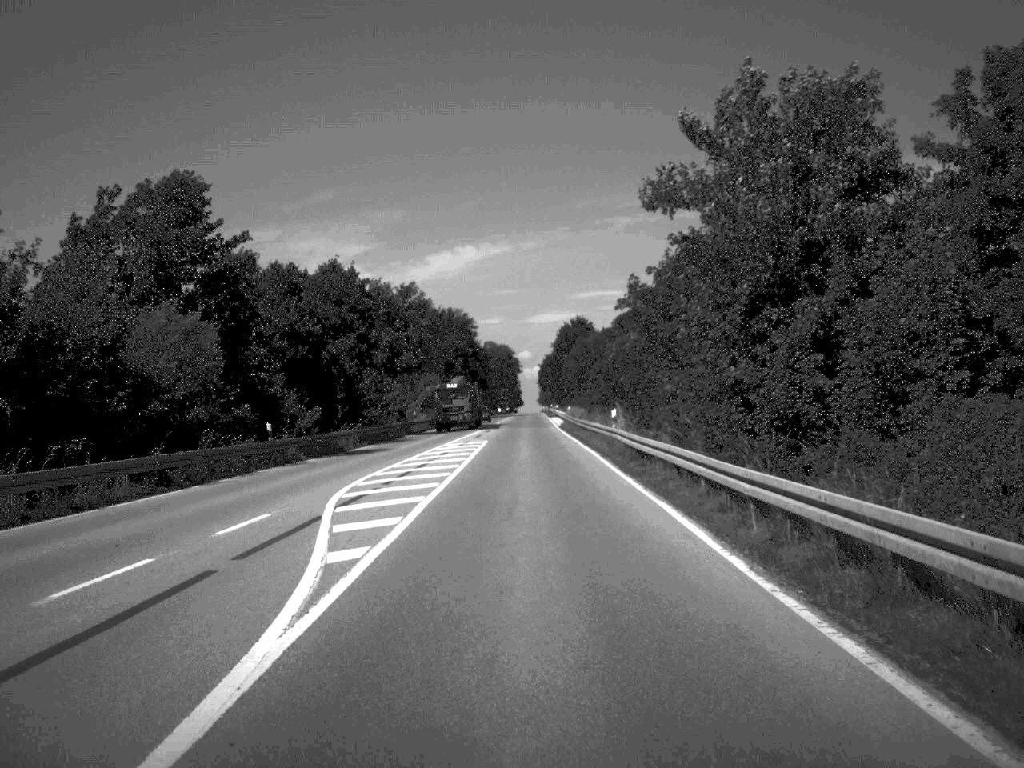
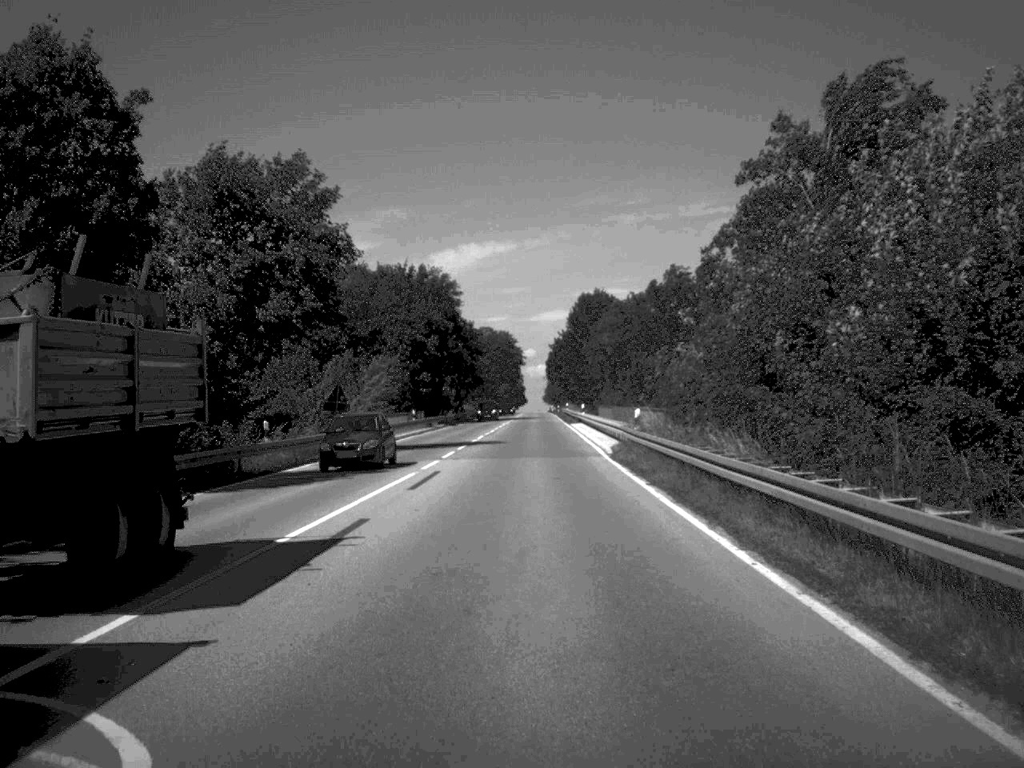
(-0.2, +48.3) m; 0°
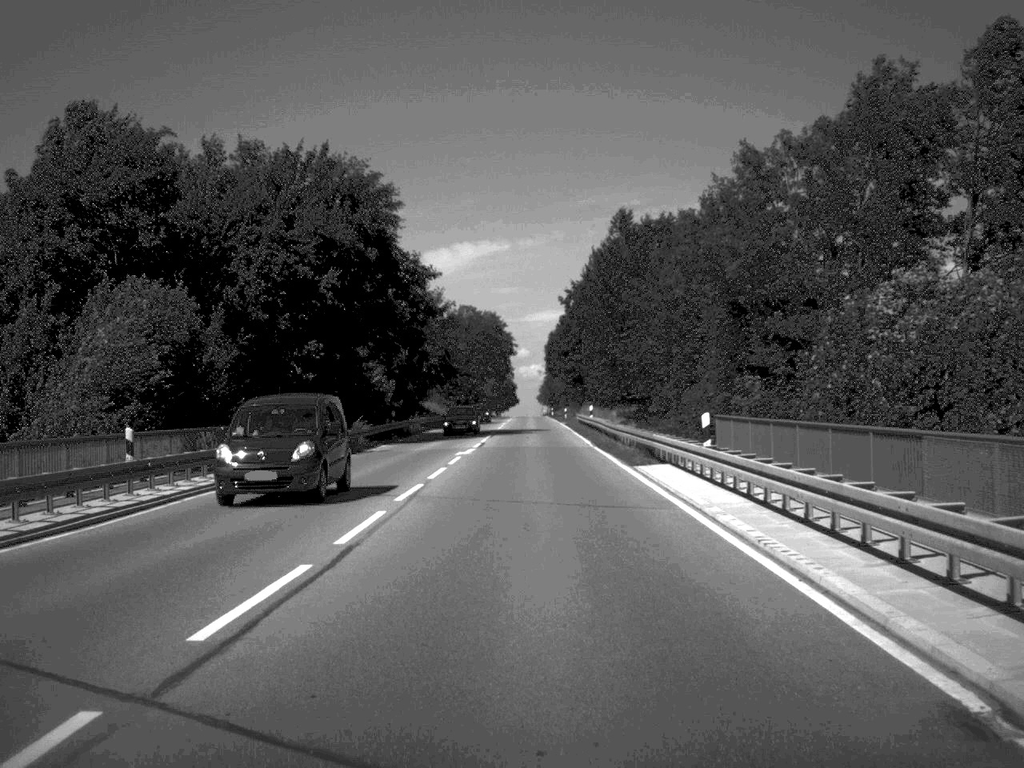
(+0.1, +52.1) m; 0°
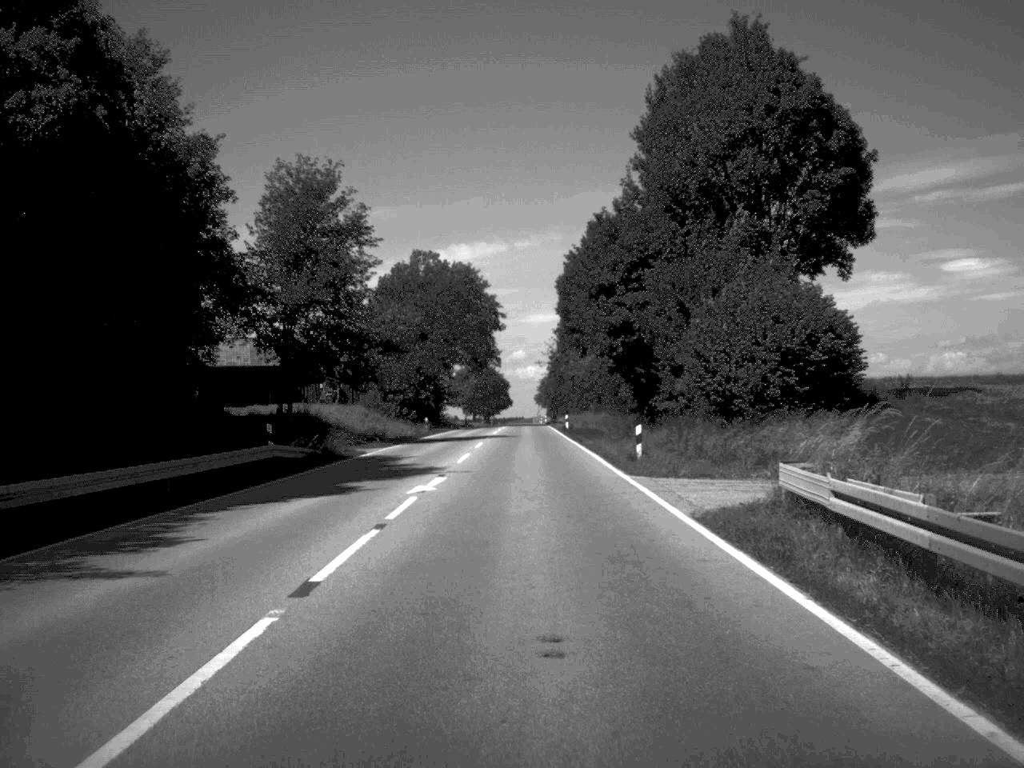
(+0.1, +68.3) m; 0°
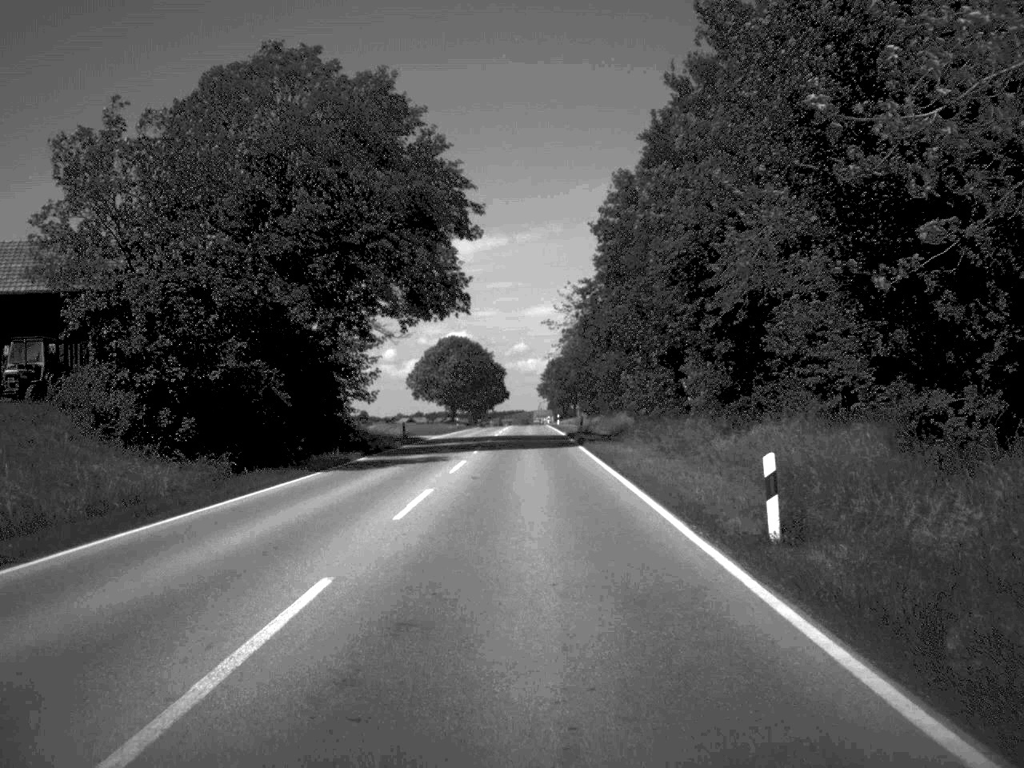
(-0.2, +65.8) m; 0°
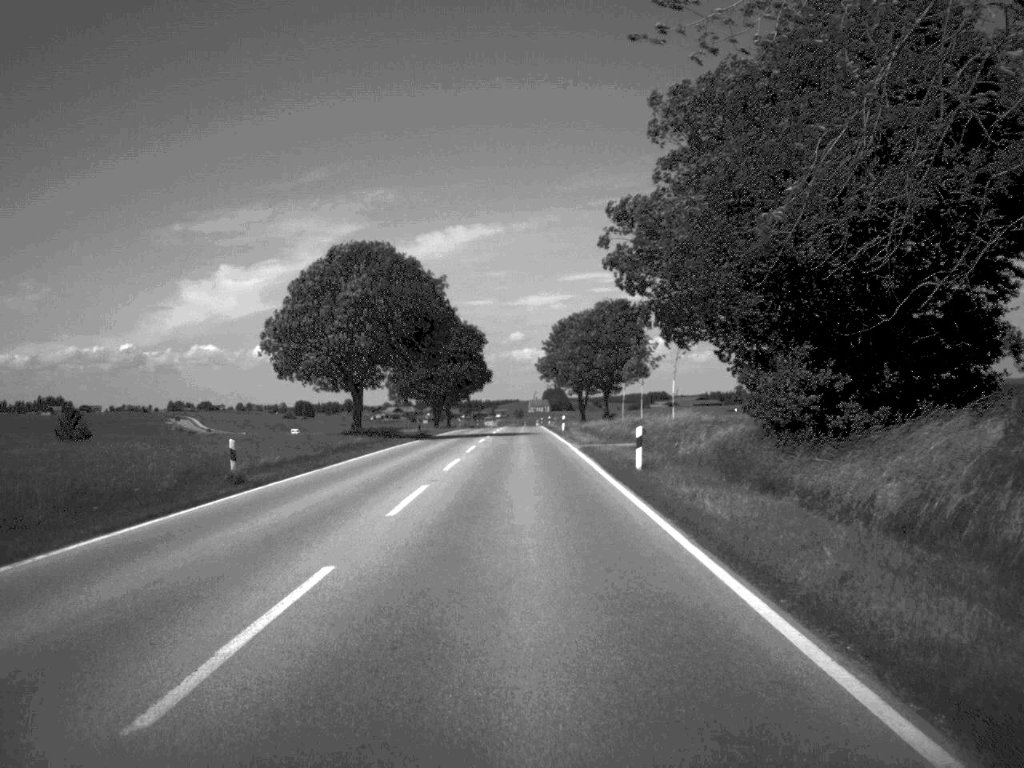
(0.0, +83.6) m; 0°
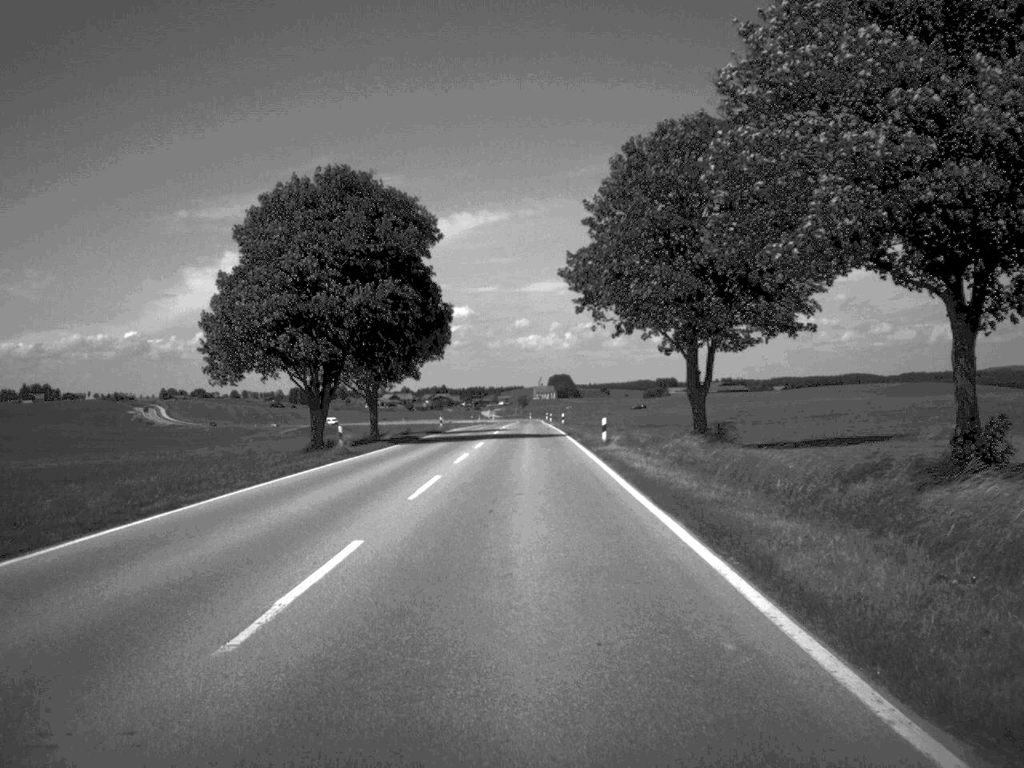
(-0.4, +82.6) m; 0°
